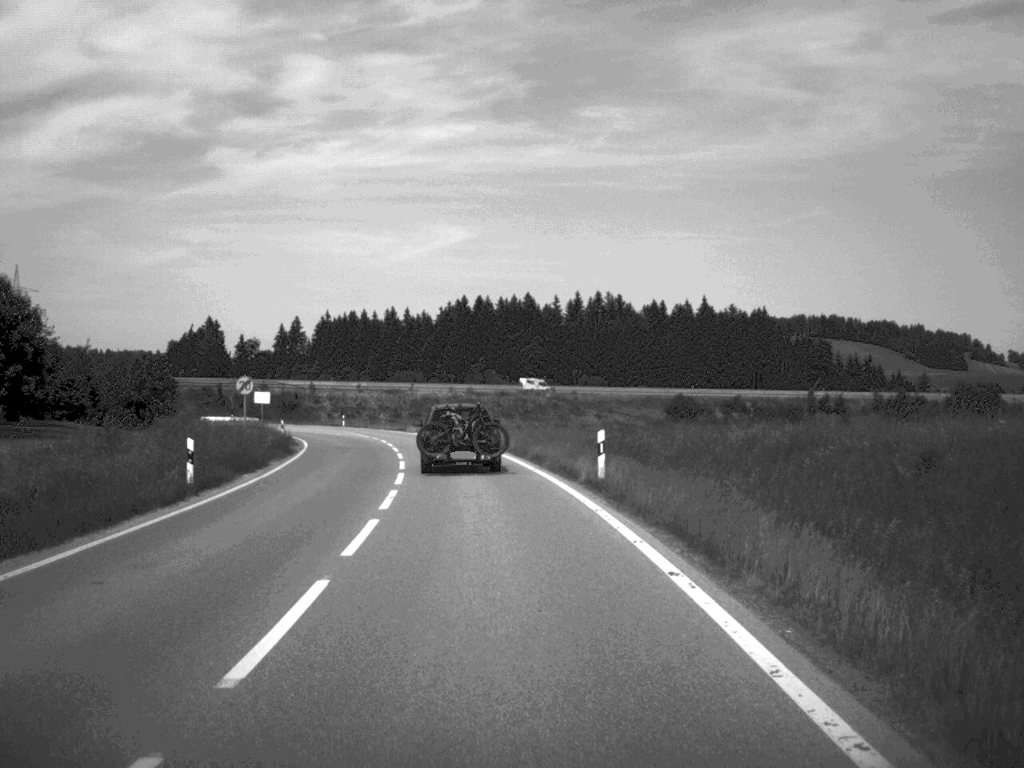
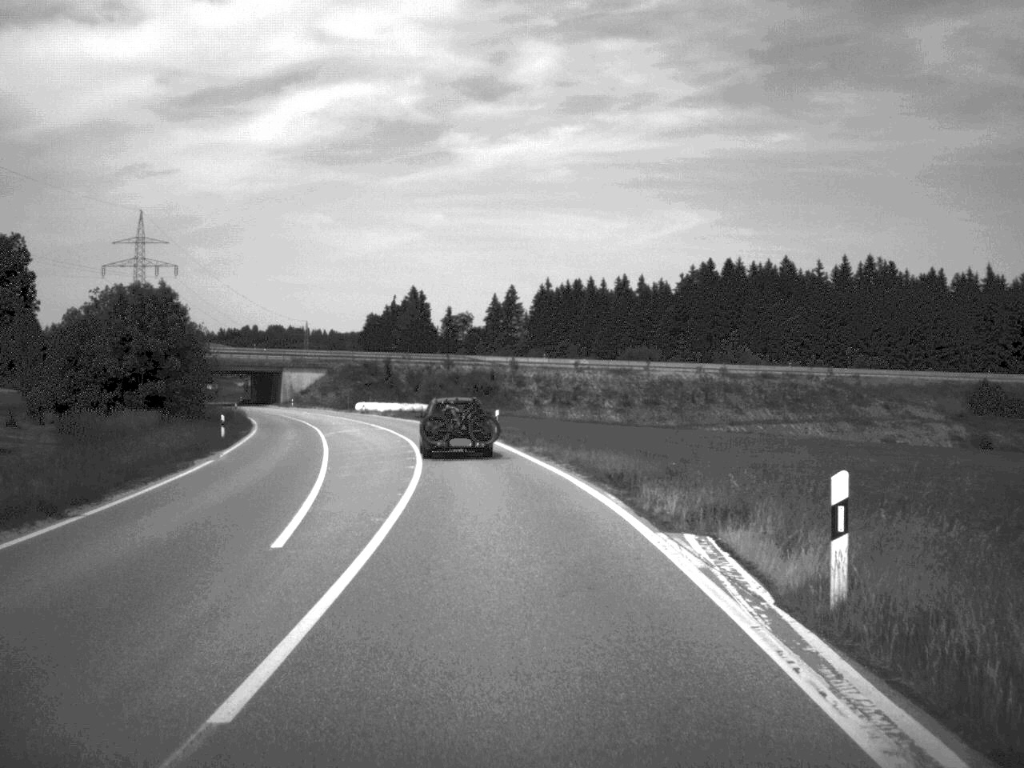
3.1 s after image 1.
(-5.5, +60.7) m; -11°
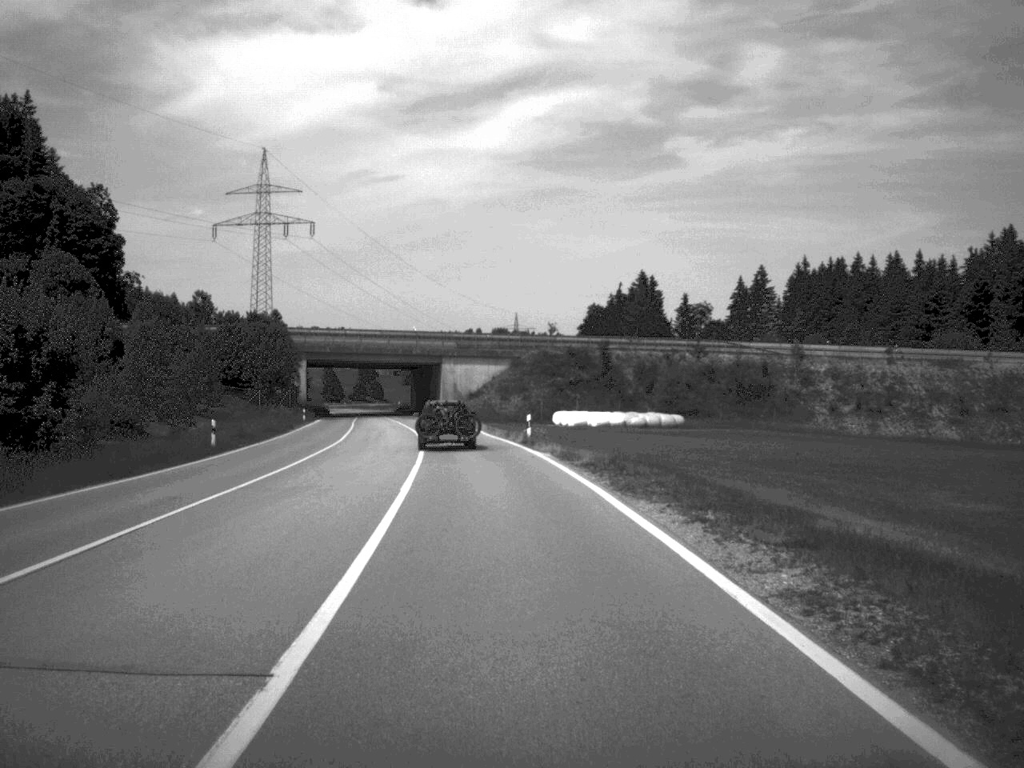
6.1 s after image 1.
(-5.5, +61.6) m; -10°
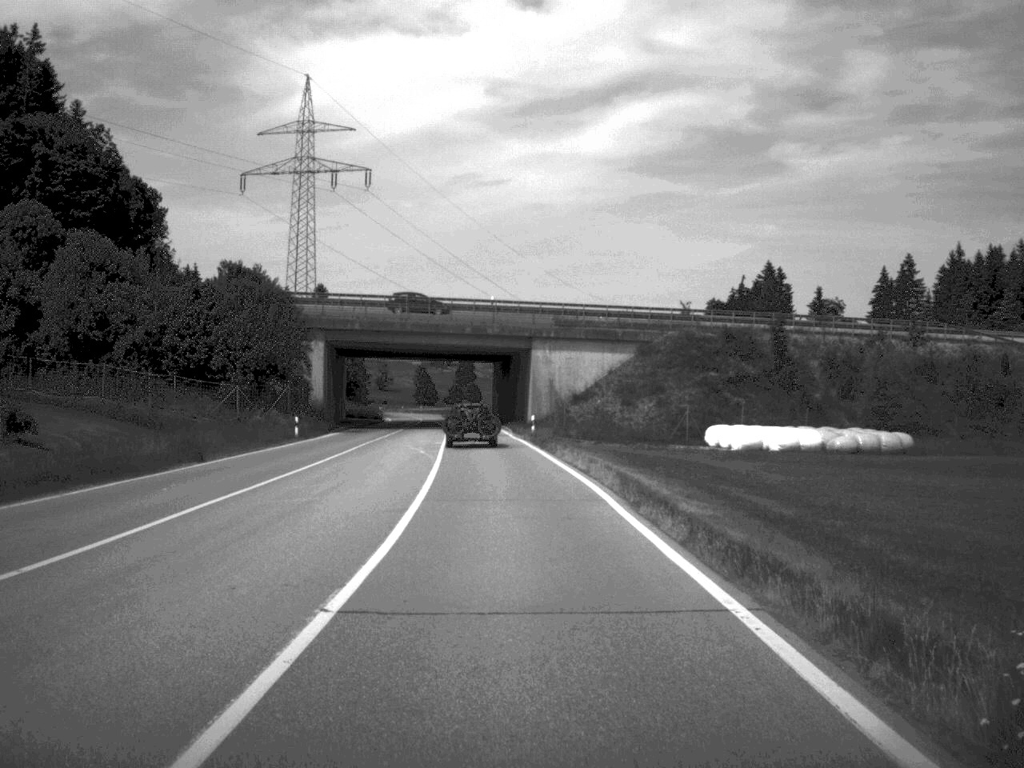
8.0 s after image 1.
(-1.6, +38.5) m; -5°
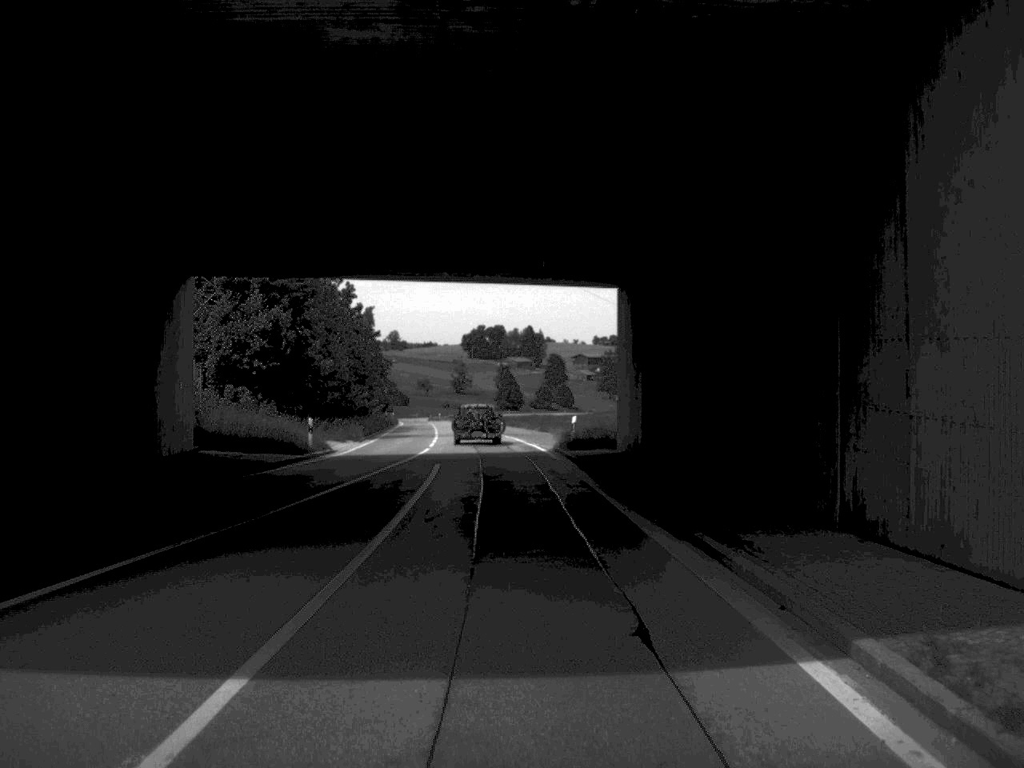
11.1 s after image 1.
(-2.7, +68.4) m; -4°
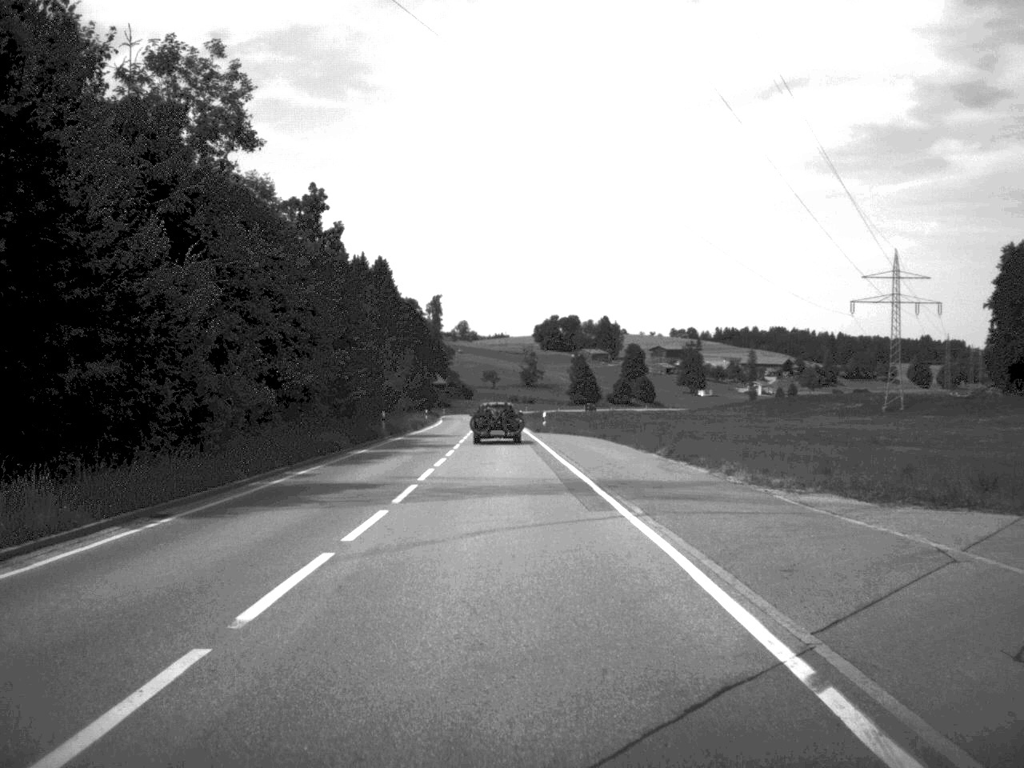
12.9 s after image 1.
(-1.2, +42.6) m; -3°
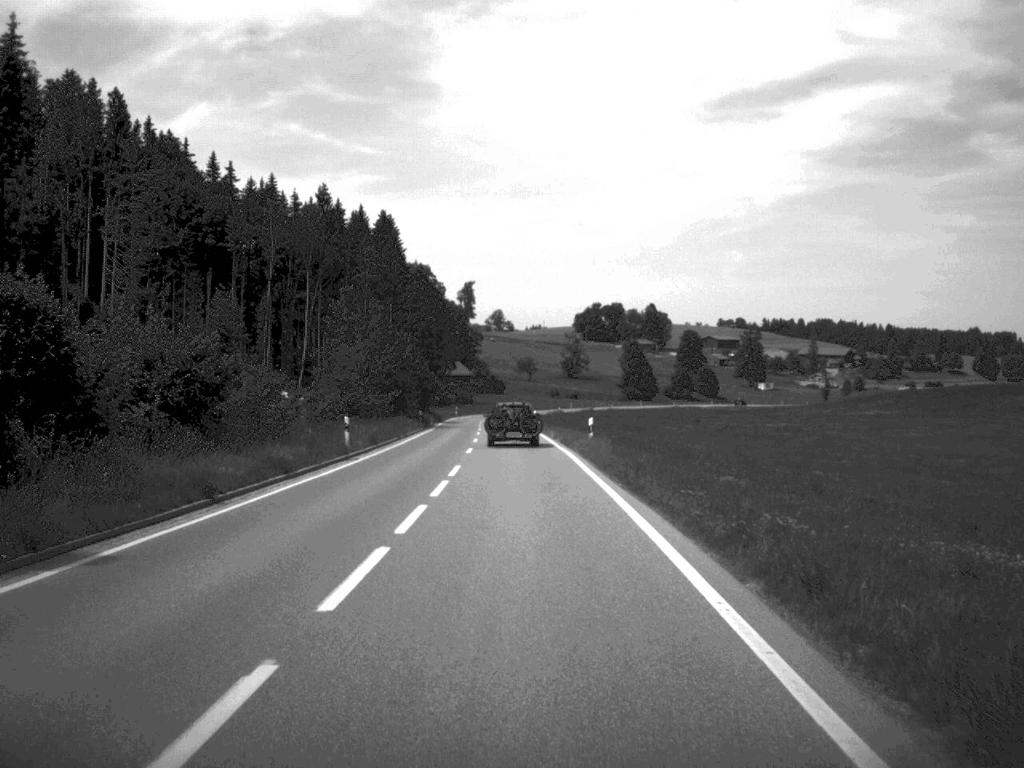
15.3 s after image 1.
(-1.2, +62.9) m; -2°
